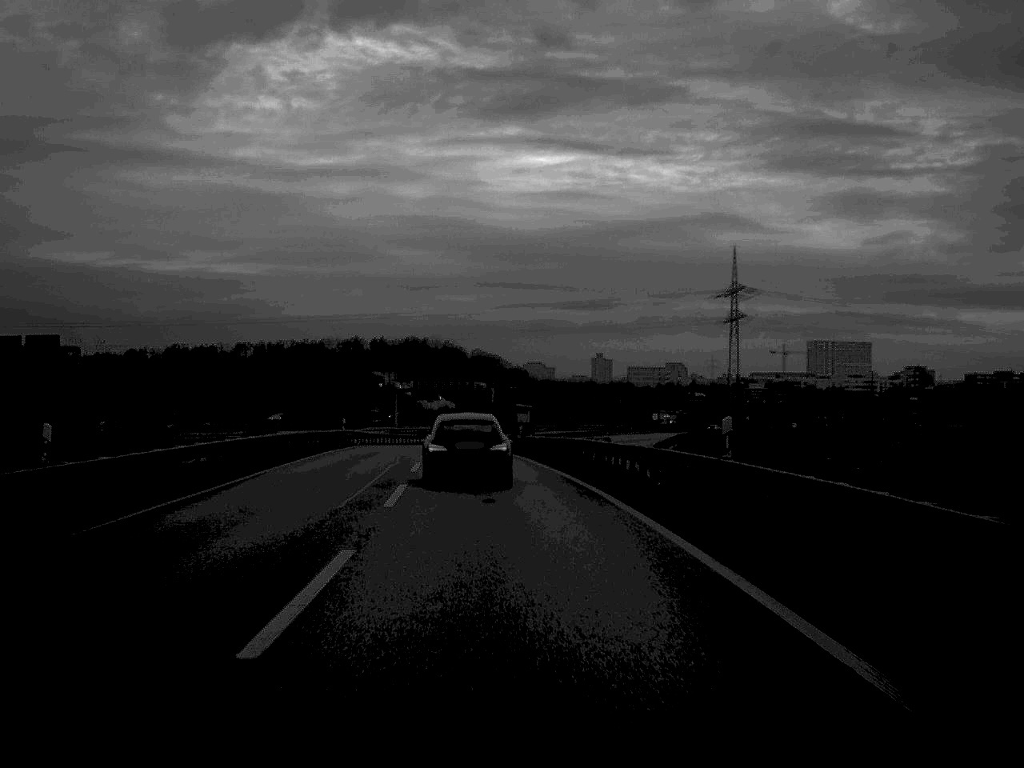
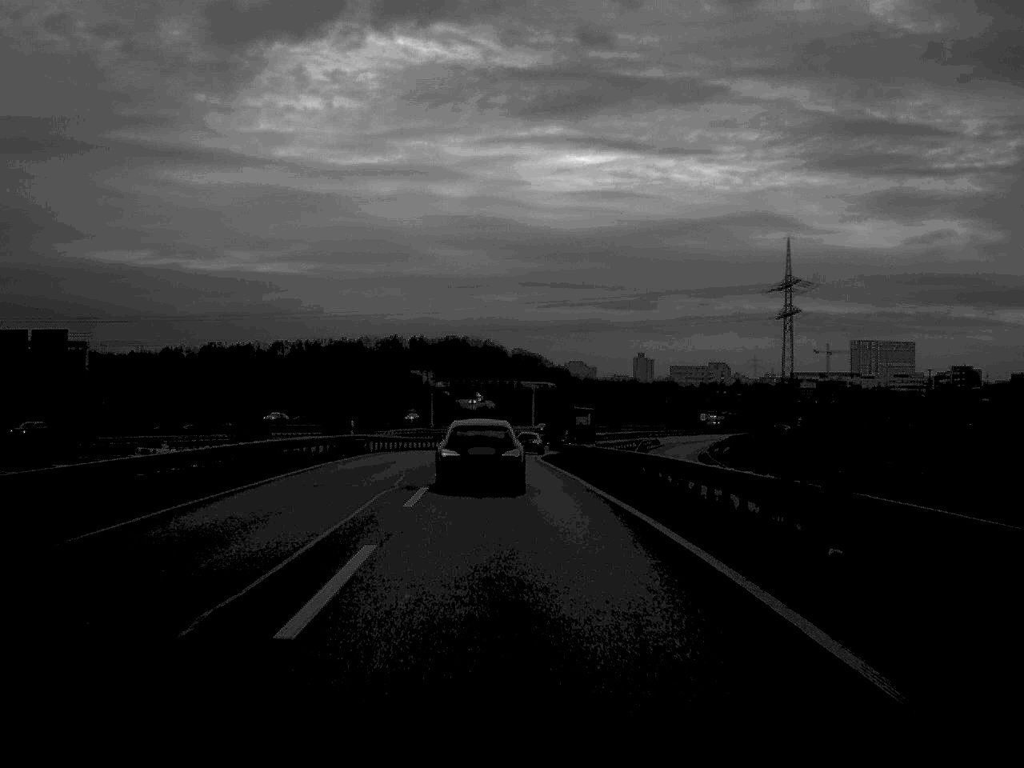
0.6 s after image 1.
(-0.2, +11.1) m; -2°
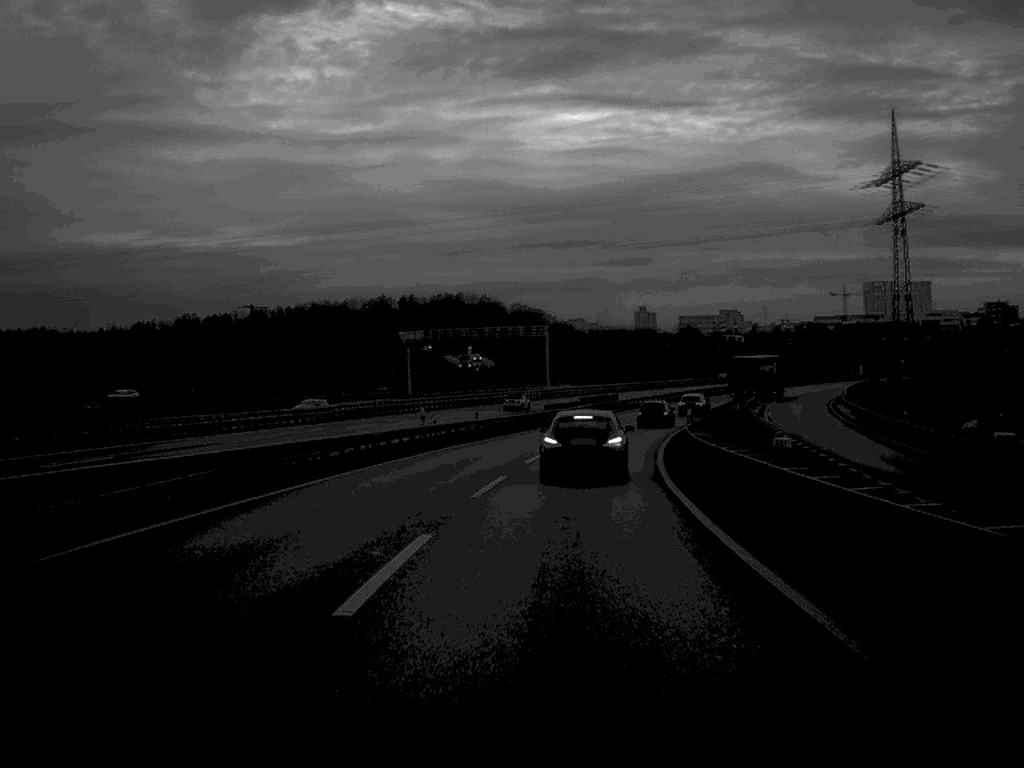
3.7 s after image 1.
(-1.3, +58.7) m; 0°
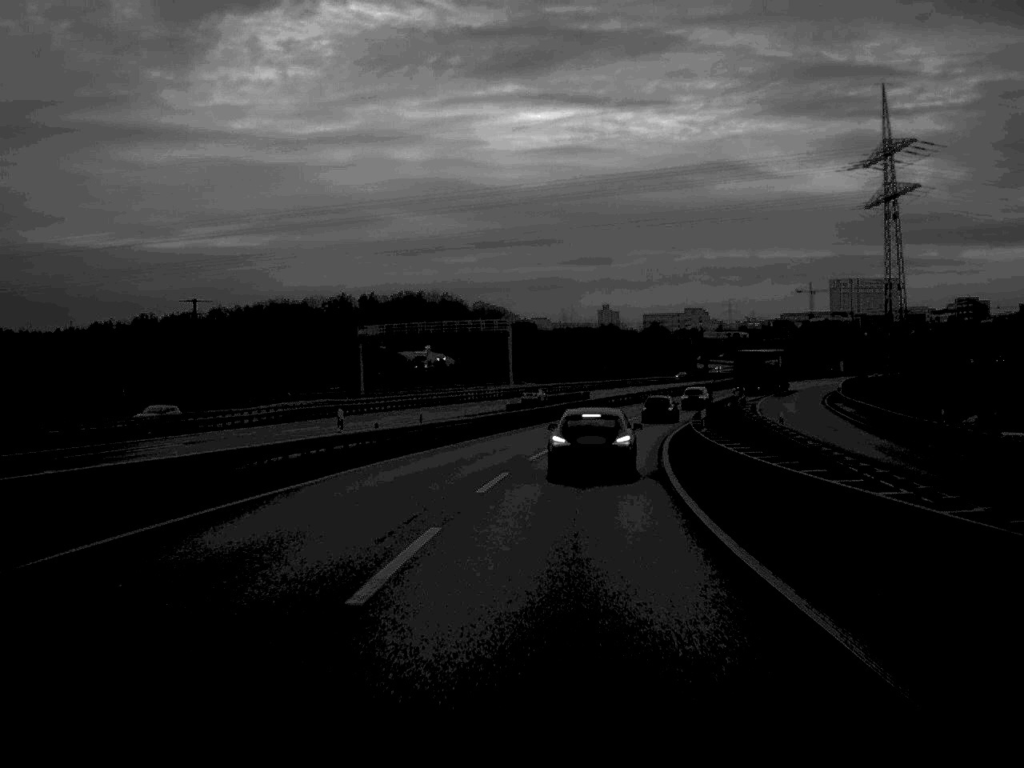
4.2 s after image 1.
(+0.2, +11.3) m; +2°
